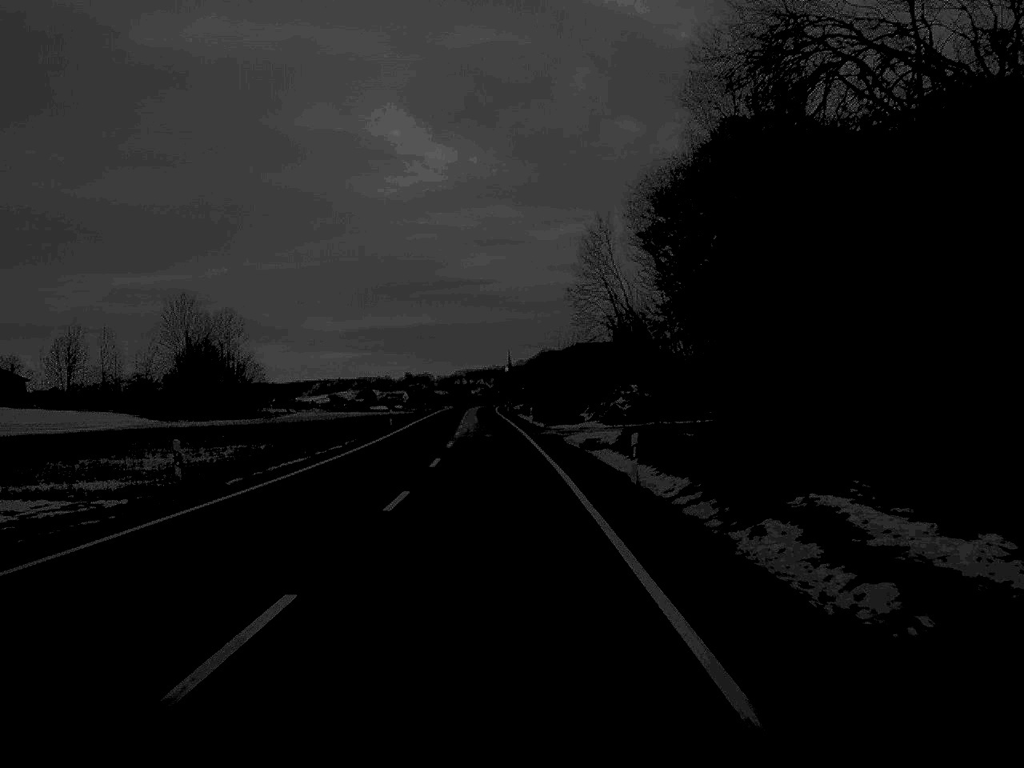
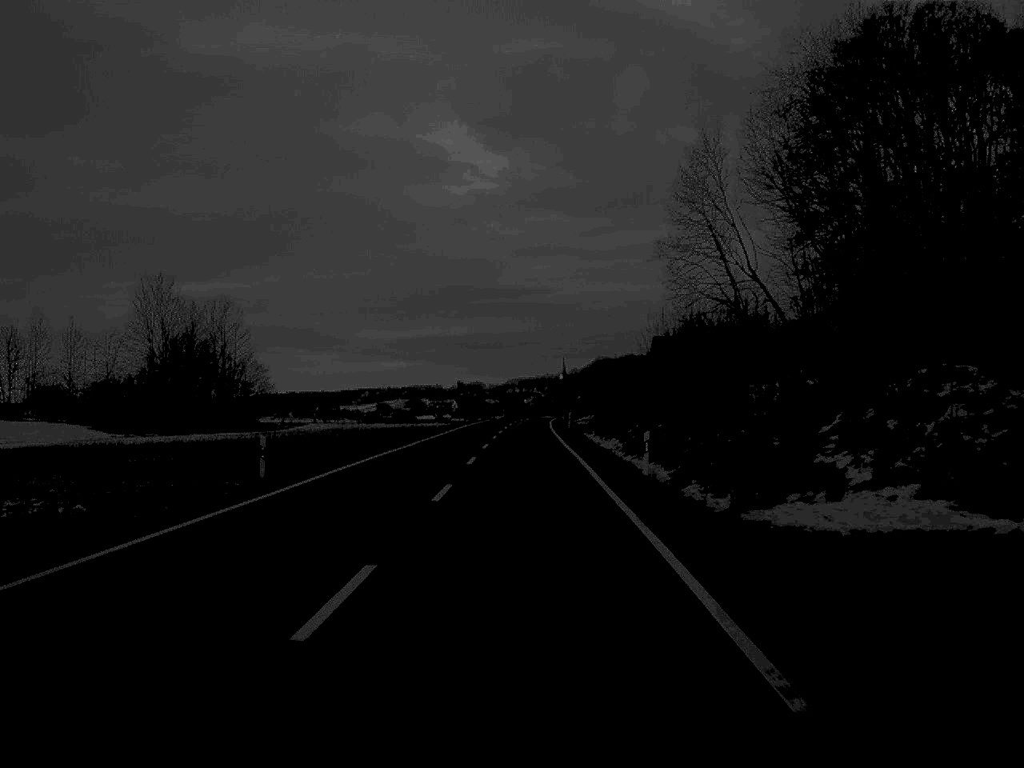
(-1.1, +46.1) m; -2°
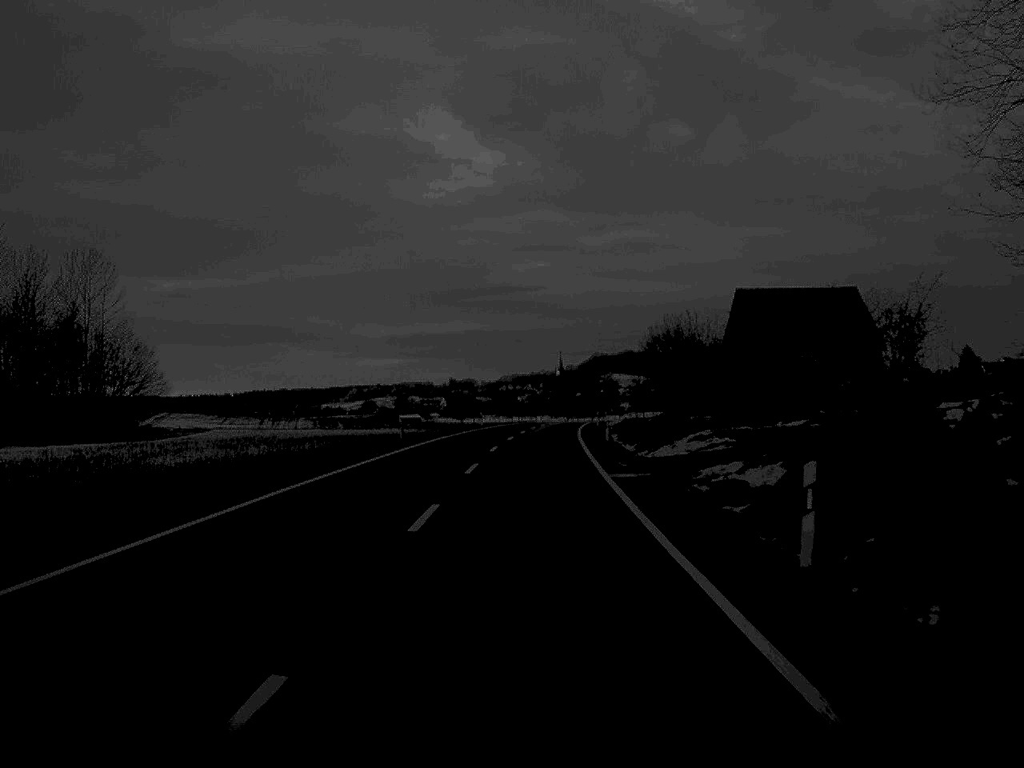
(0.0, +64.0) m; 0°
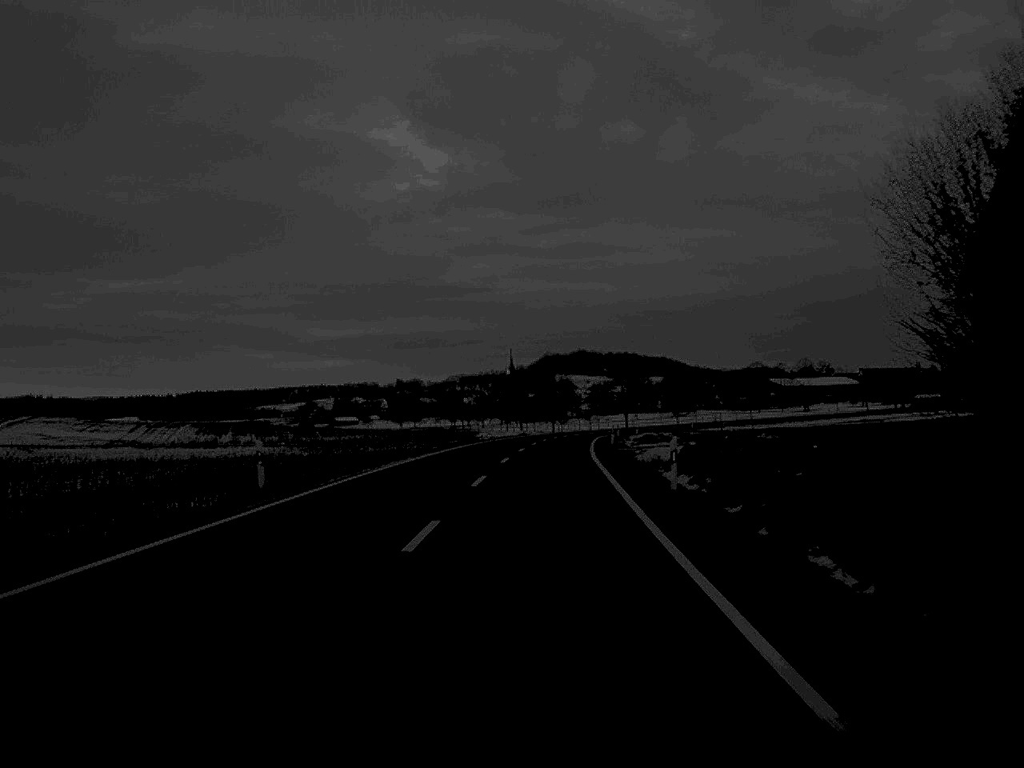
(+1.1, +61.3) m; +2°
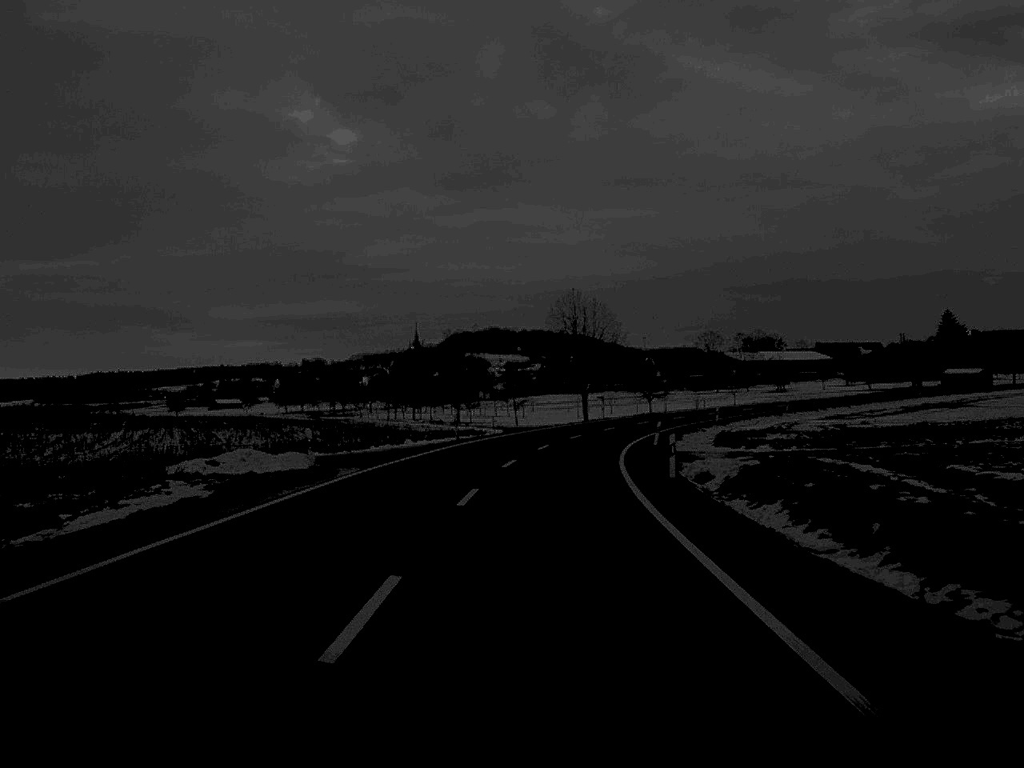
(+2.5, +77.6) m; +4°
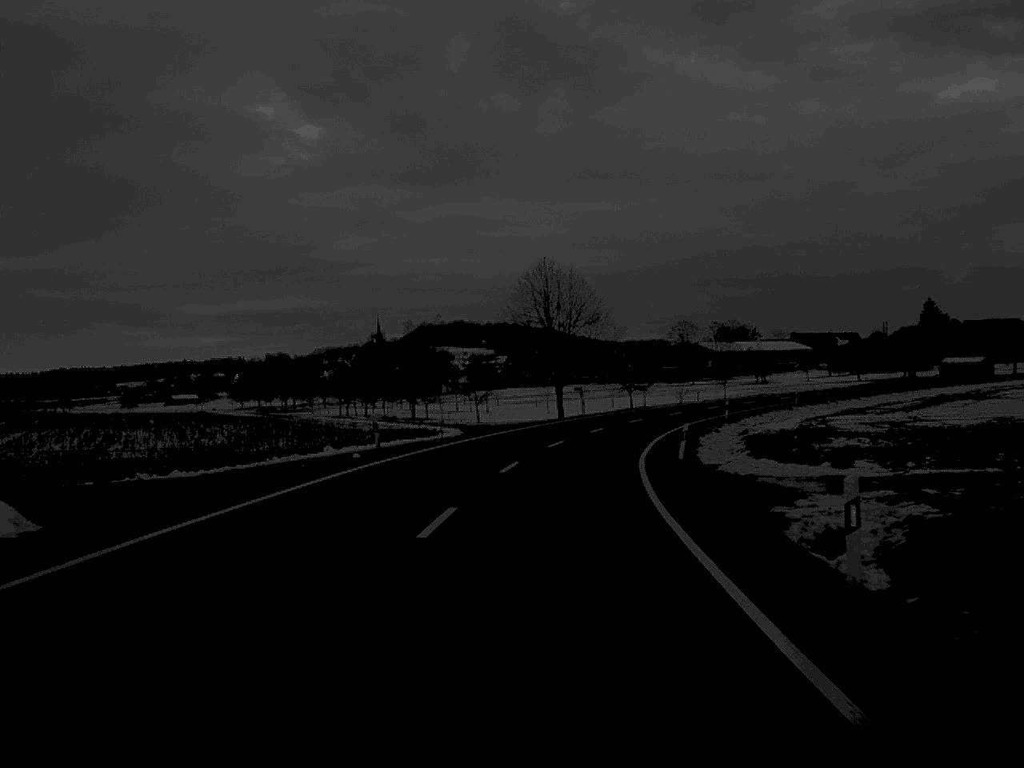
(+0.2, +17.3) m; +2°
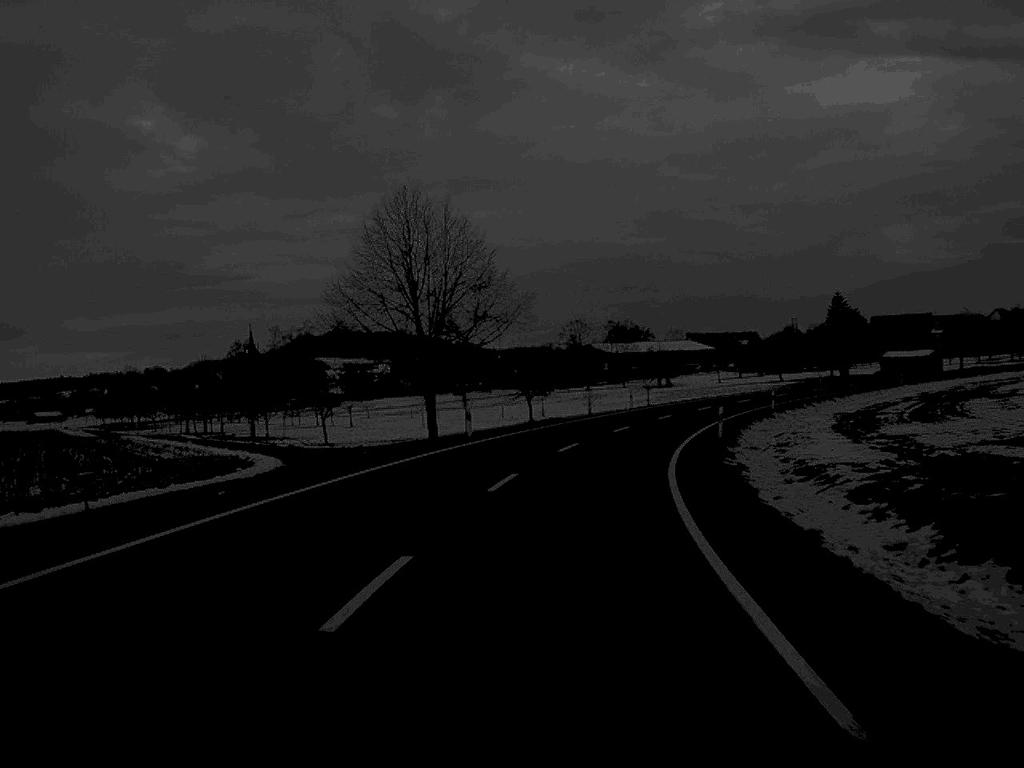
(+1.2, +29.5) m; +5°
